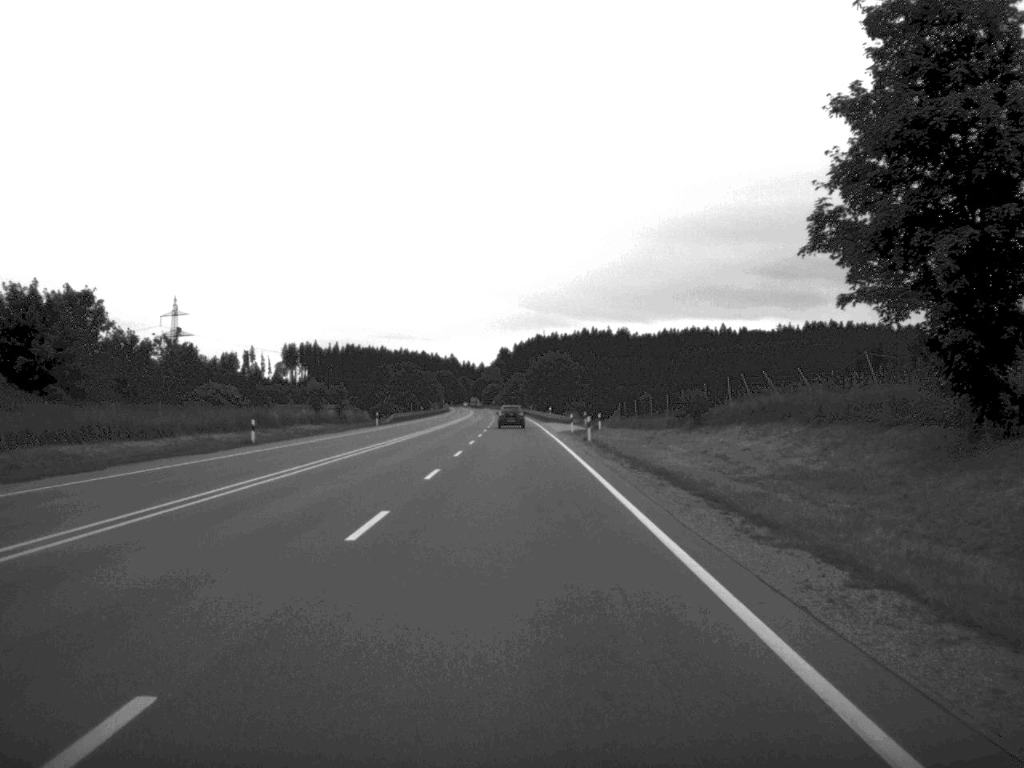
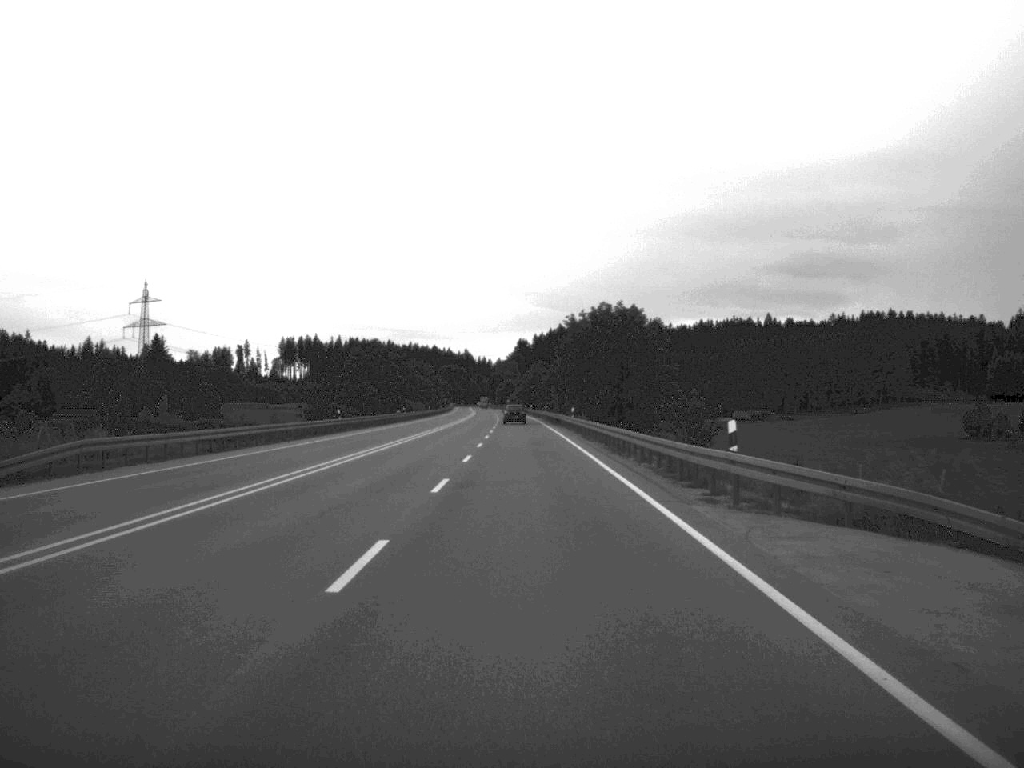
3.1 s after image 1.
(-1.0, +87.1) m; -1°
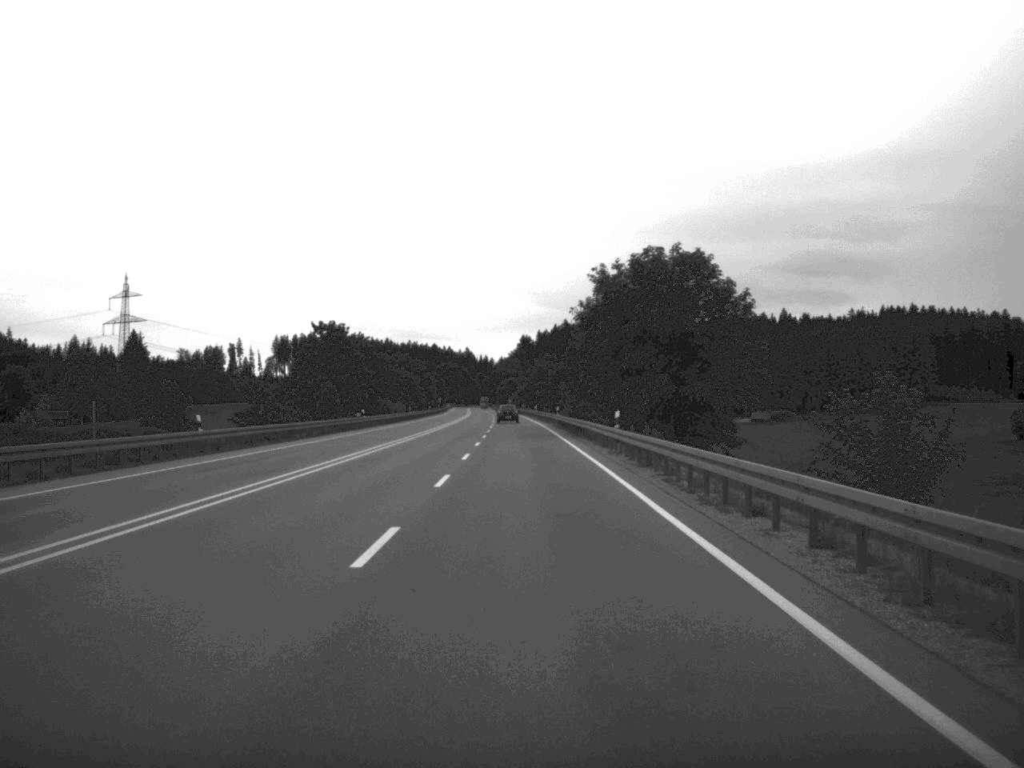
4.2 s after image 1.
(-0.1, +34.0) m; 0°
